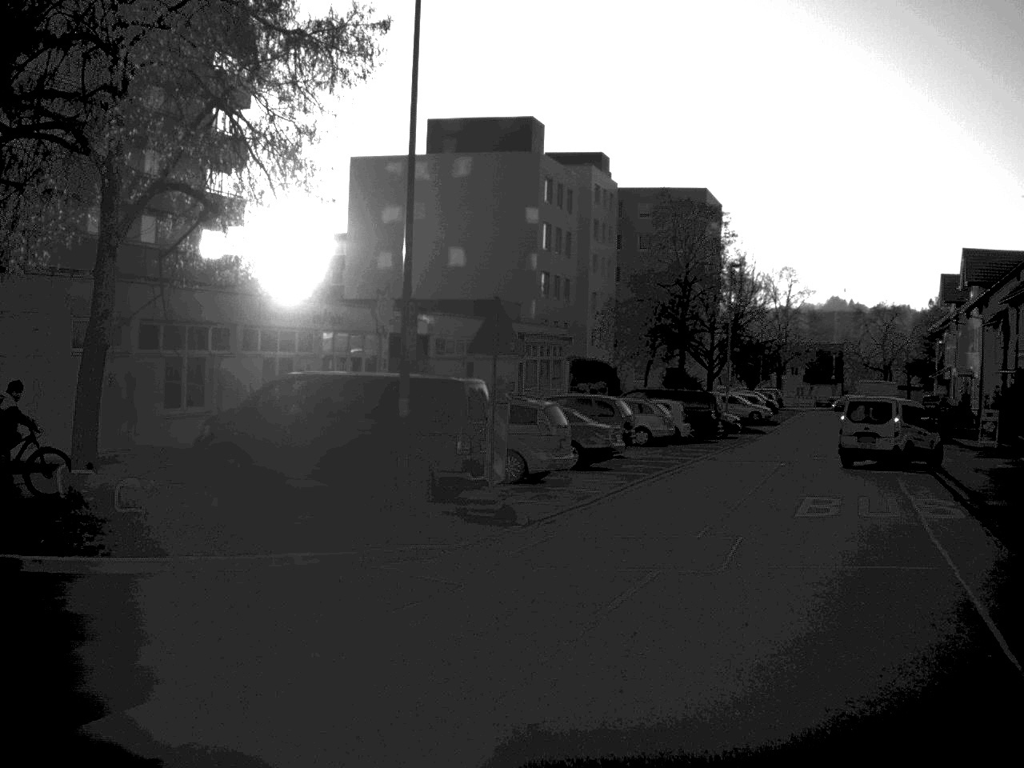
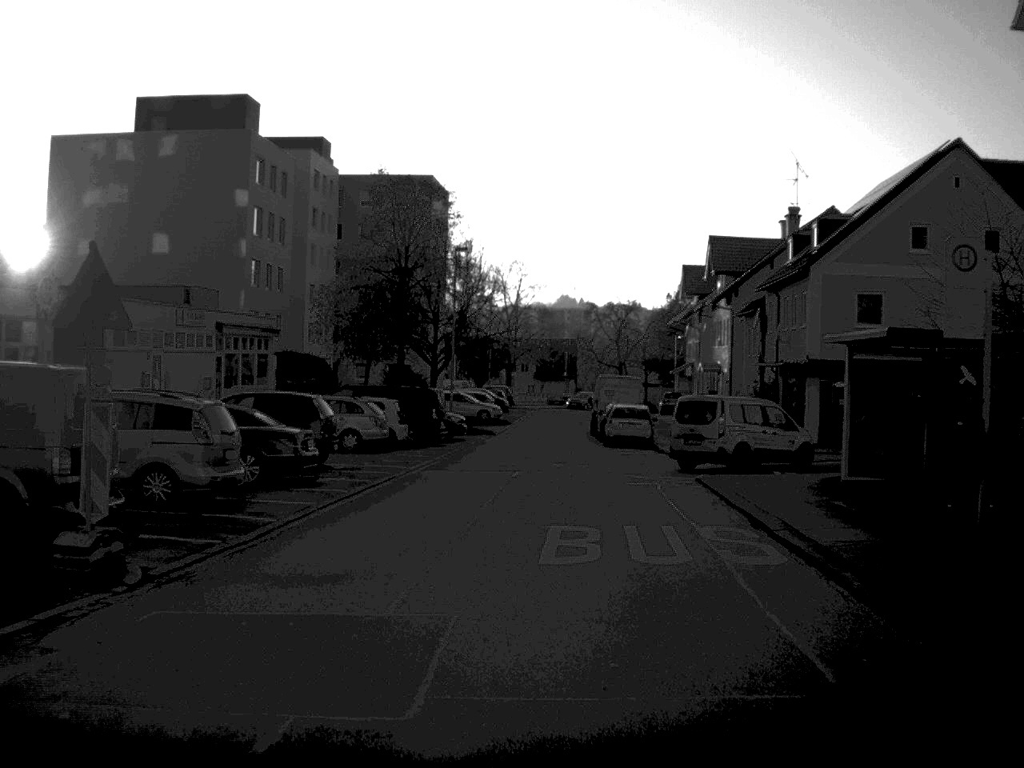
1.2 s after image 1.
(+0.7, +5.7) m; +12°
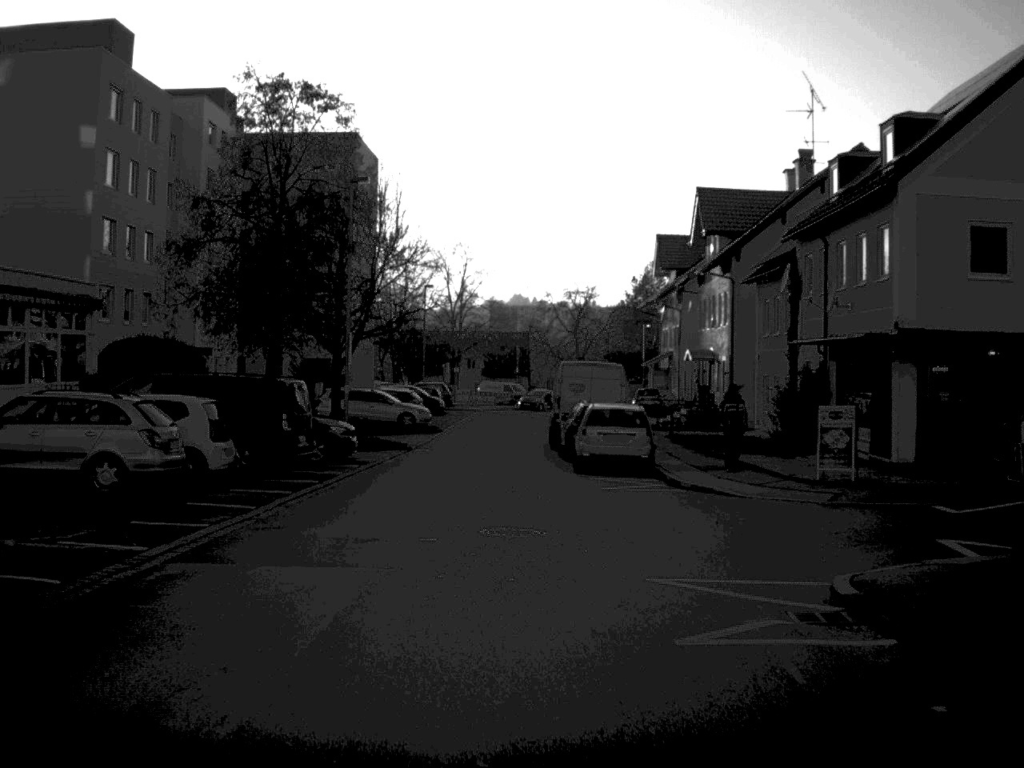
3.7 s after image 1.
(+0.6, +16.6) m; +2°
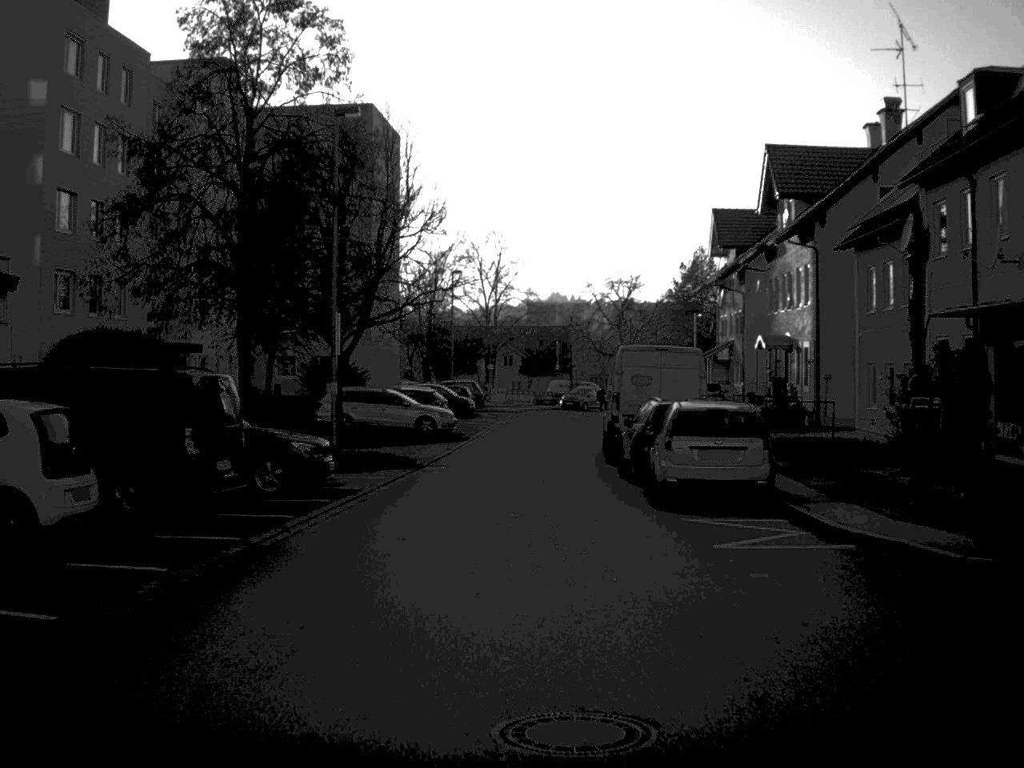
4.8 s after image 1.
(-0.1, +9.1) m; -2°
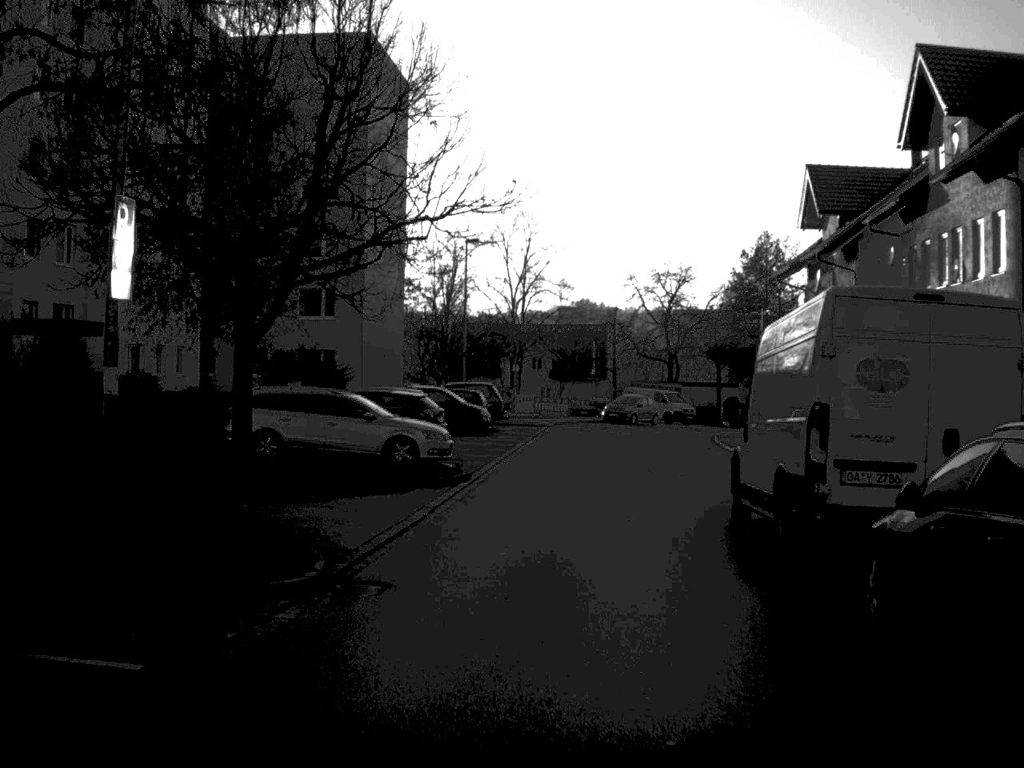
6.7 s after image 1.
(-0.2, +16.4) m; -1°
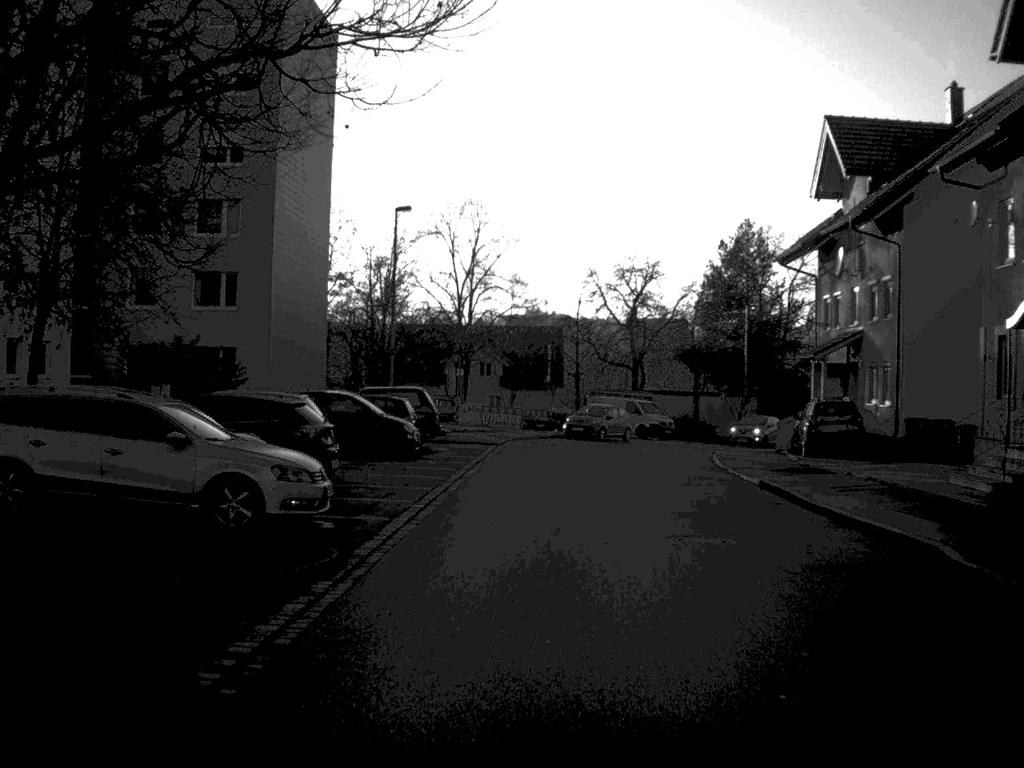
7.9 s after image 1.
(+0.2, +11.3) m; +2°
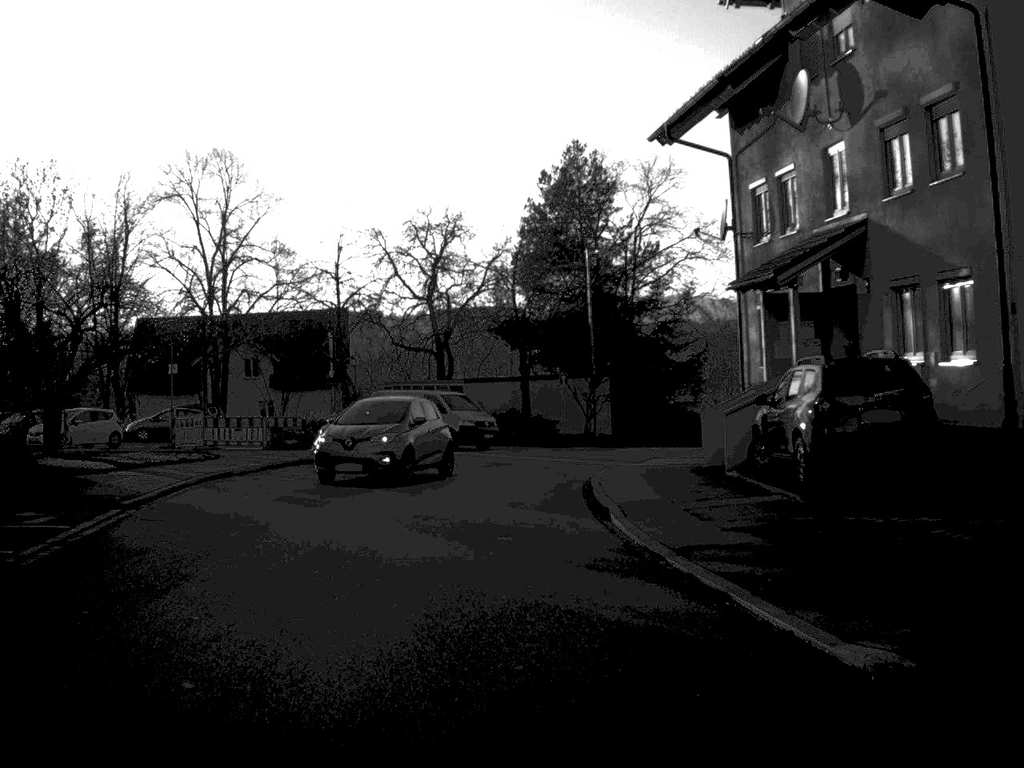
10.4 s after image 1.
(+1.9, +20.5) m; +8°
